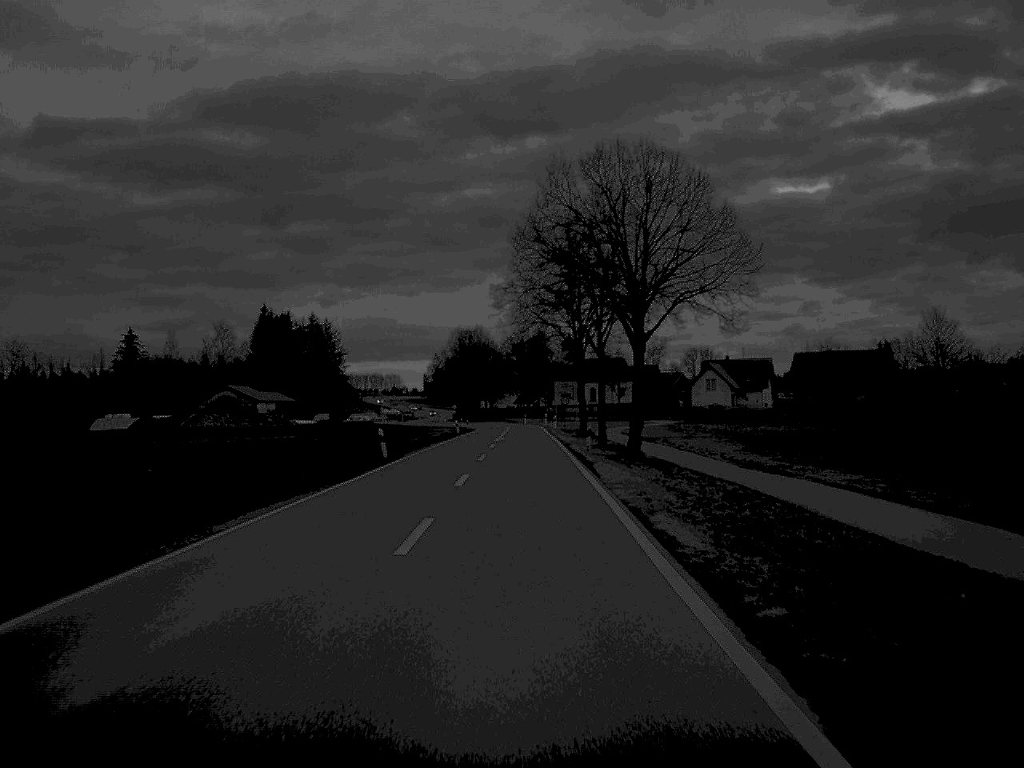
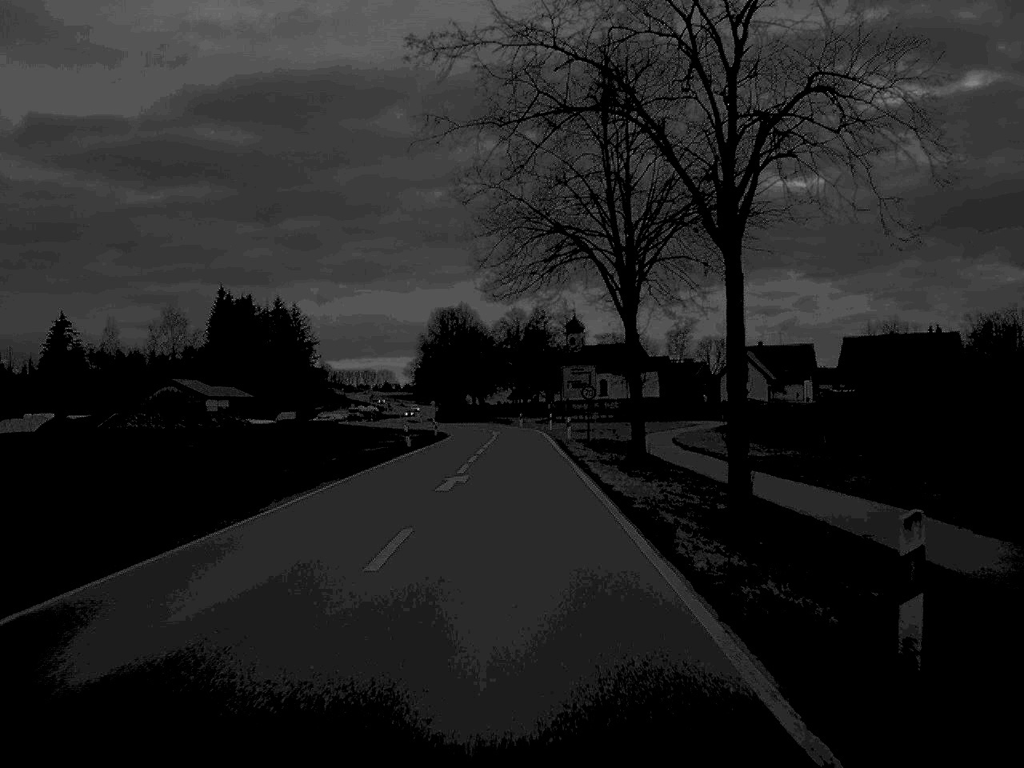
(+0.1, +37.1) m; 0°
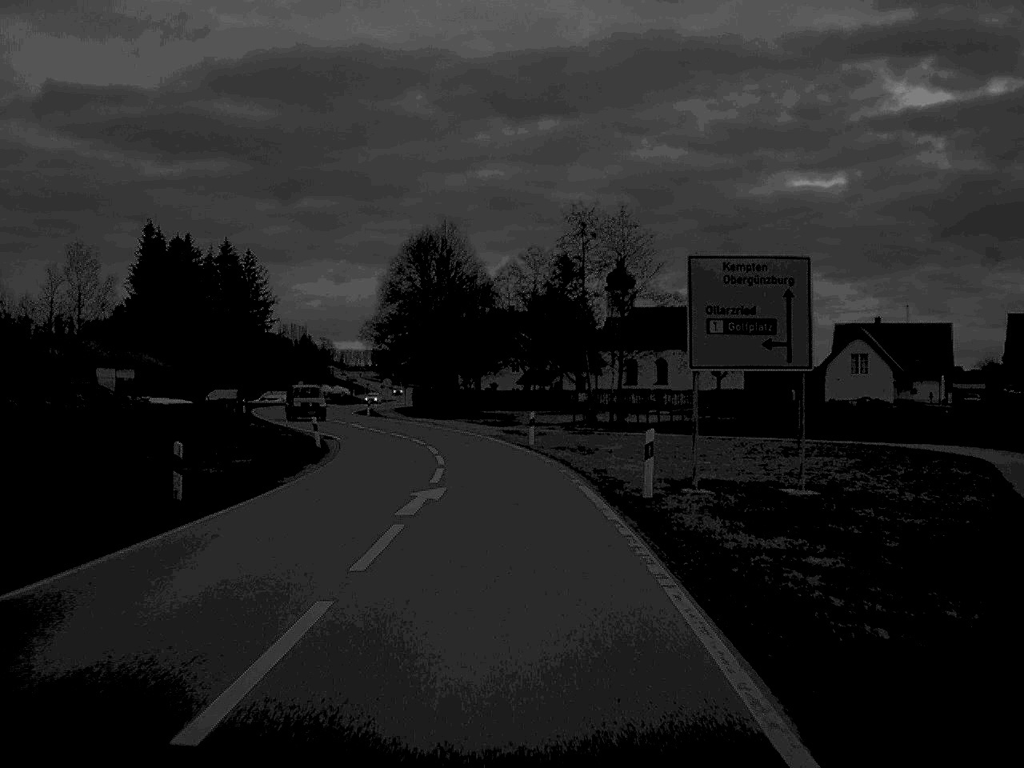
(-0.1, +59.7) m; -1°
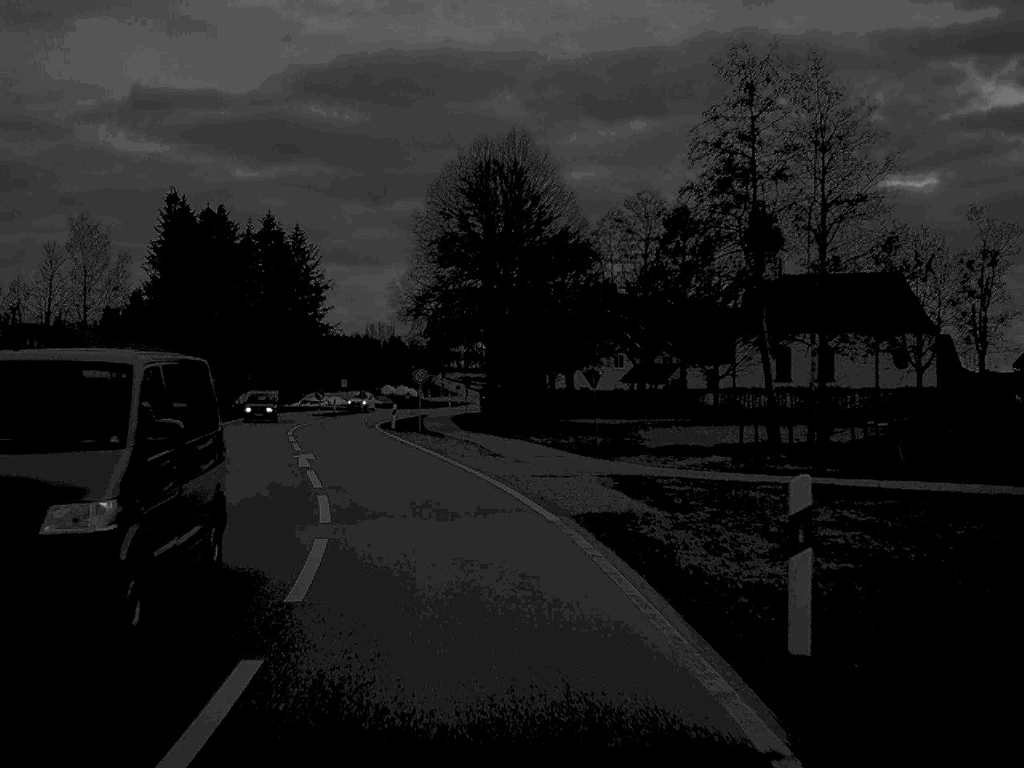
(-0.8, +33.0) m; -4°
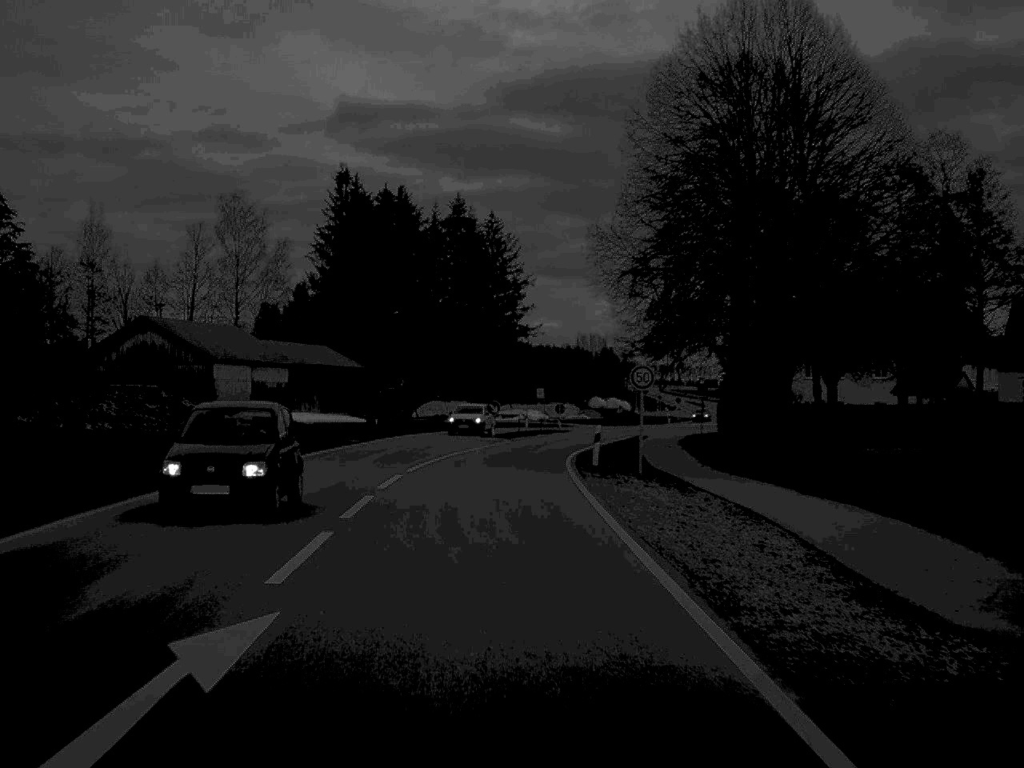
(-2.0, +23.1) m; -9°
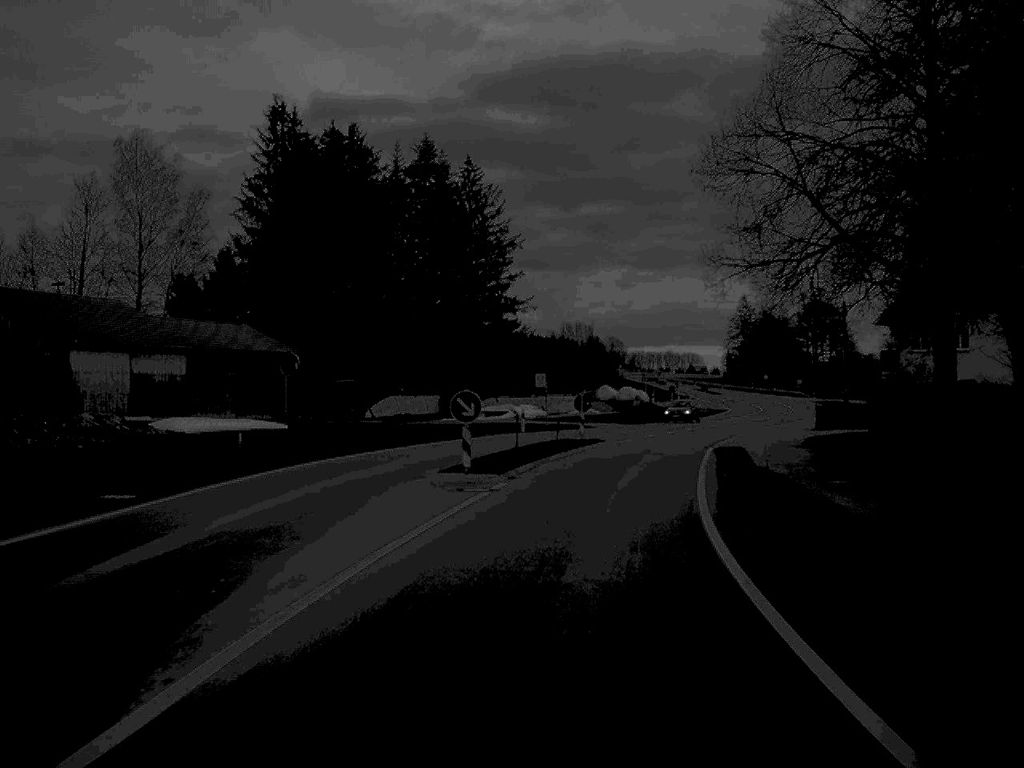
(-0.4, +29.3) m; +1°
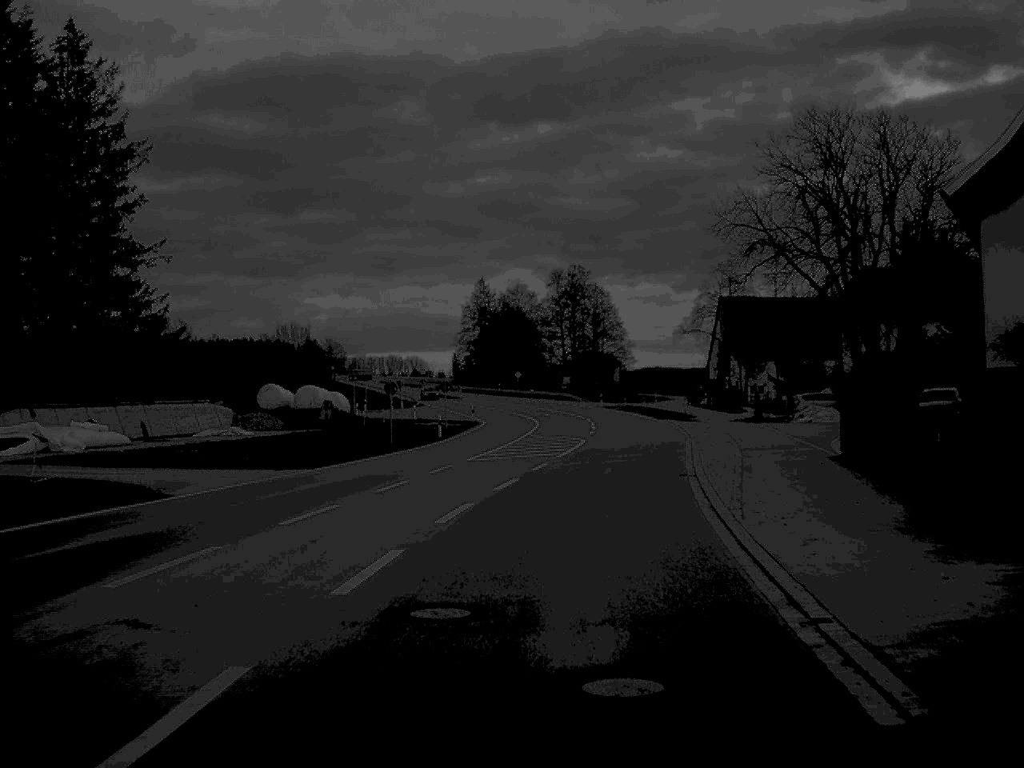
(+5.2, +45.6) m; +12°
